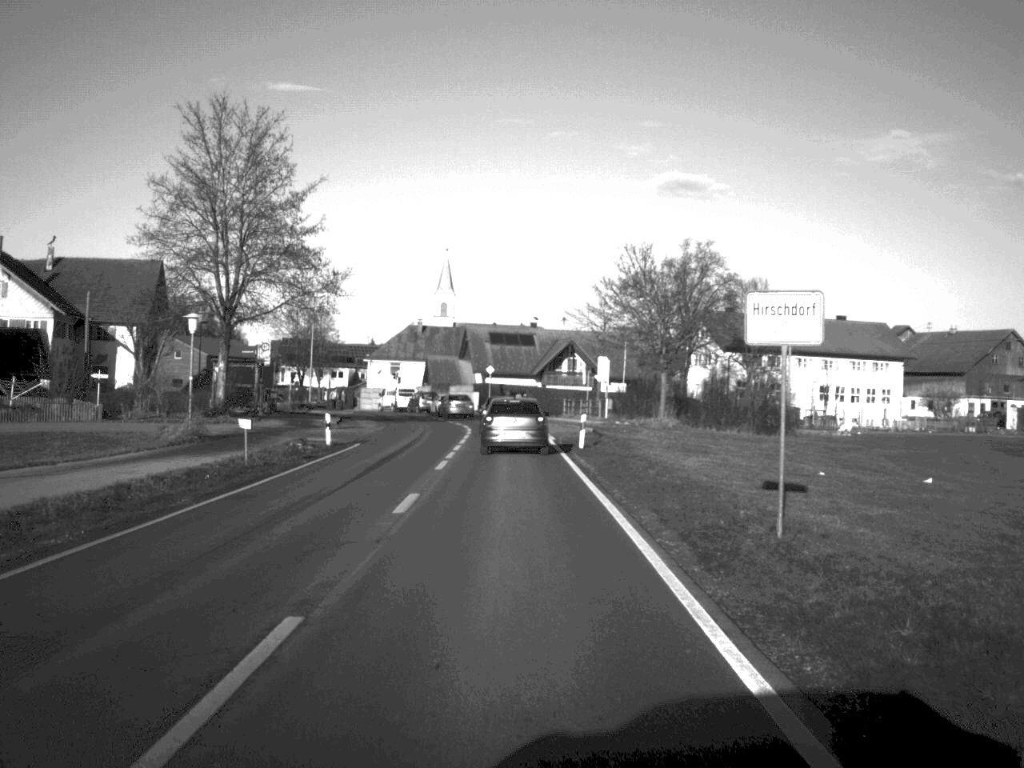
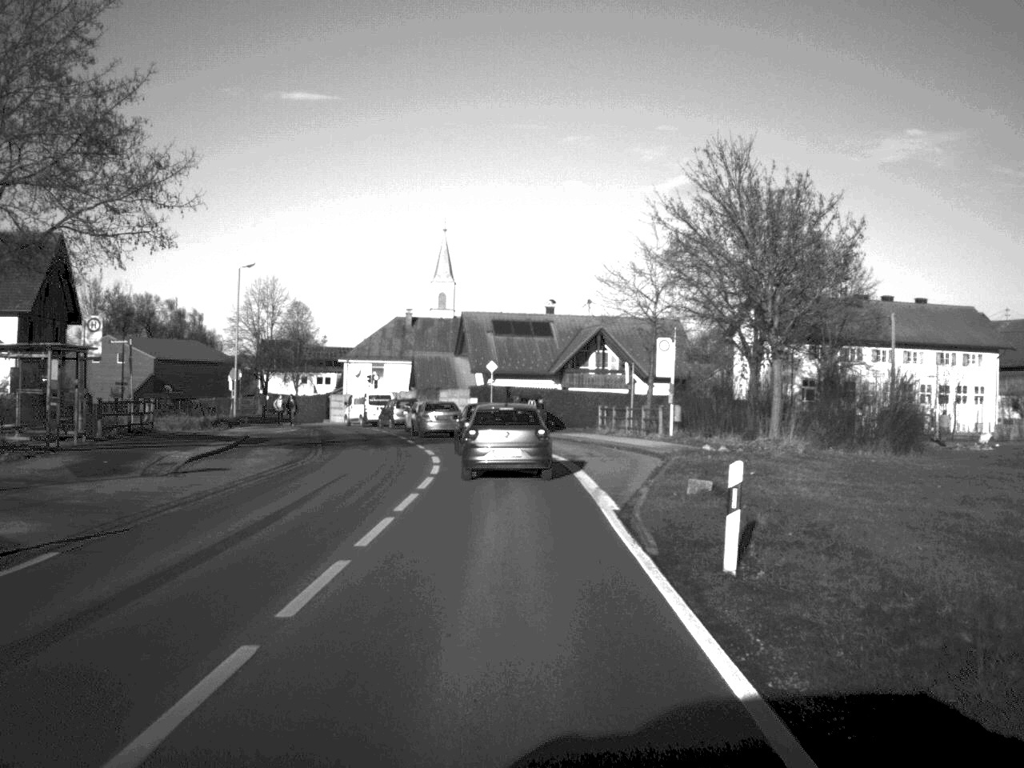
(-0.1, +25.4) m; -1°
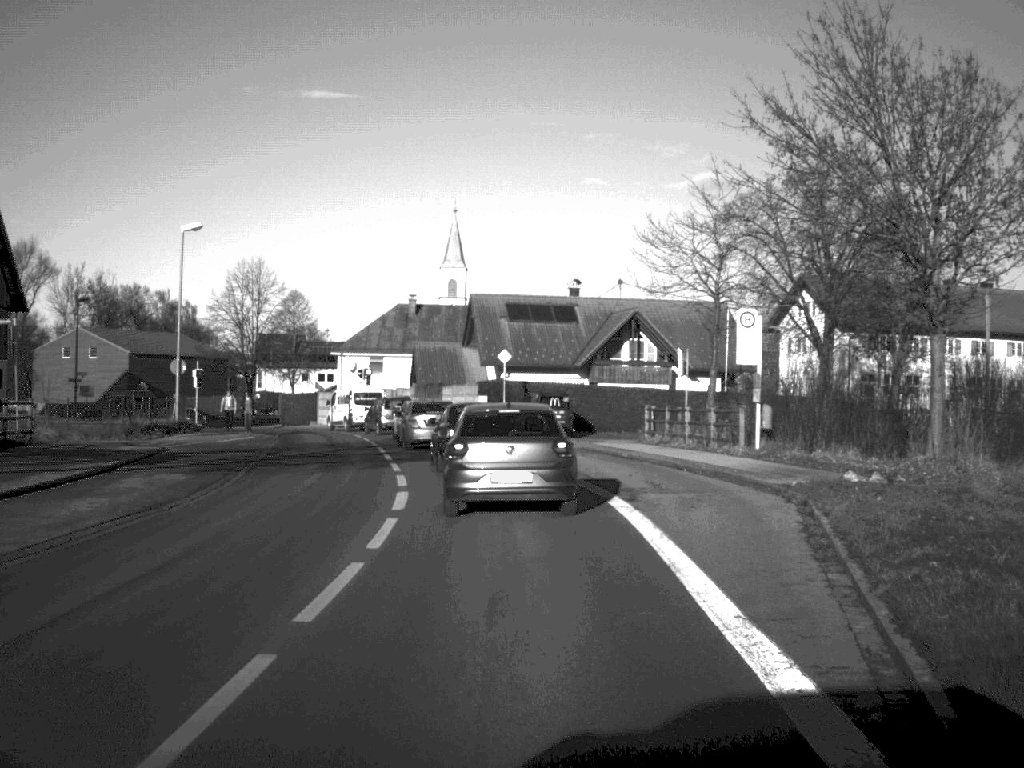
(-0.1, +12.9) m; -1°
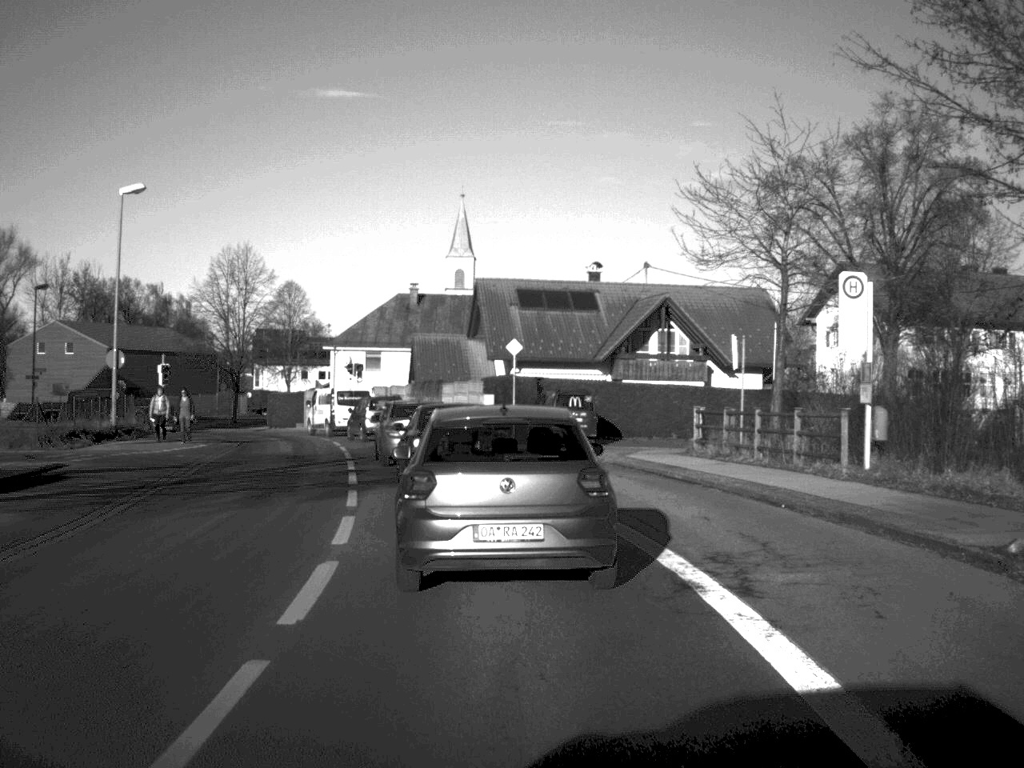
(0.0, +8.7) m; -1°
